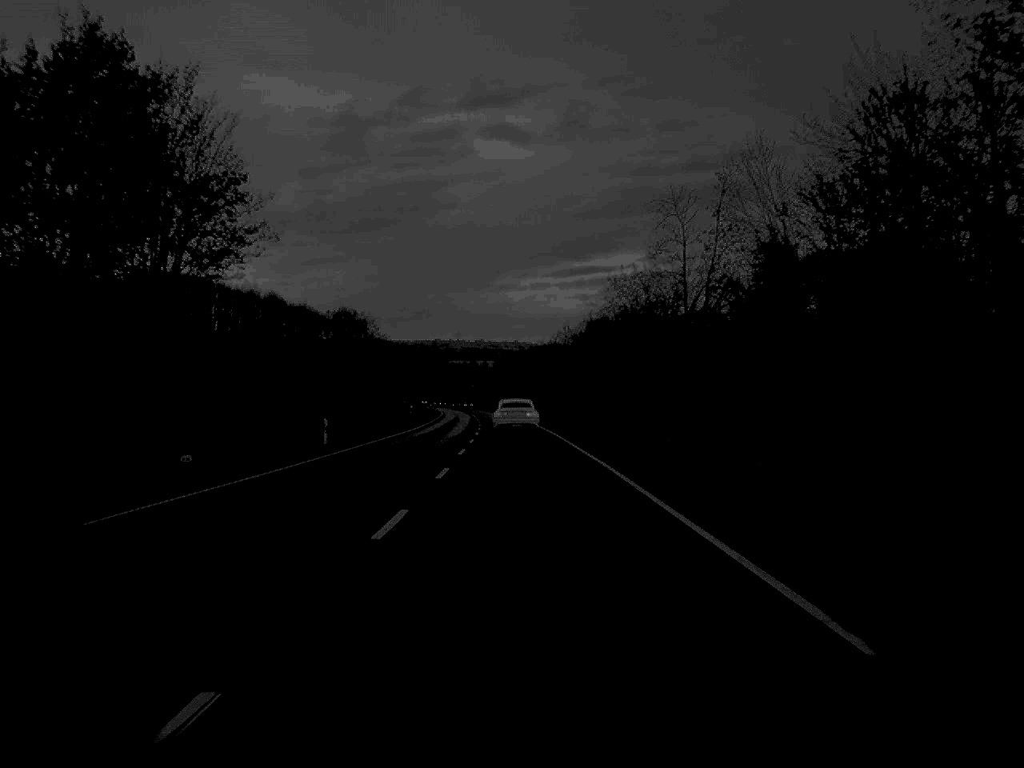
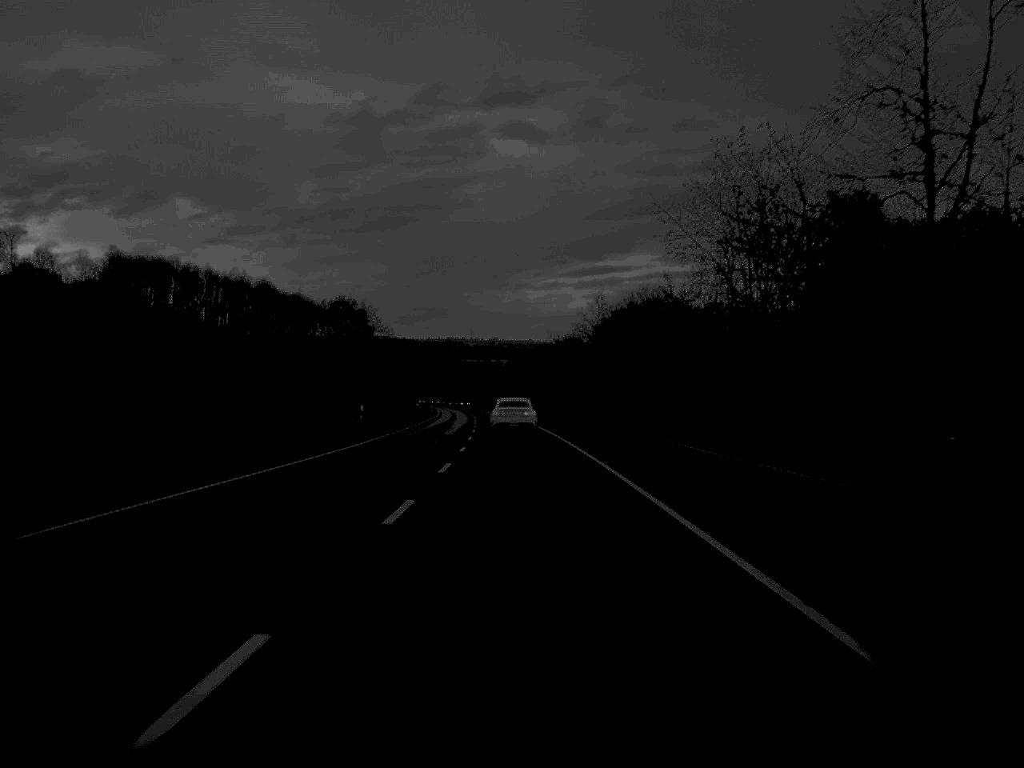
(-0.2, +34.2) m; -1°
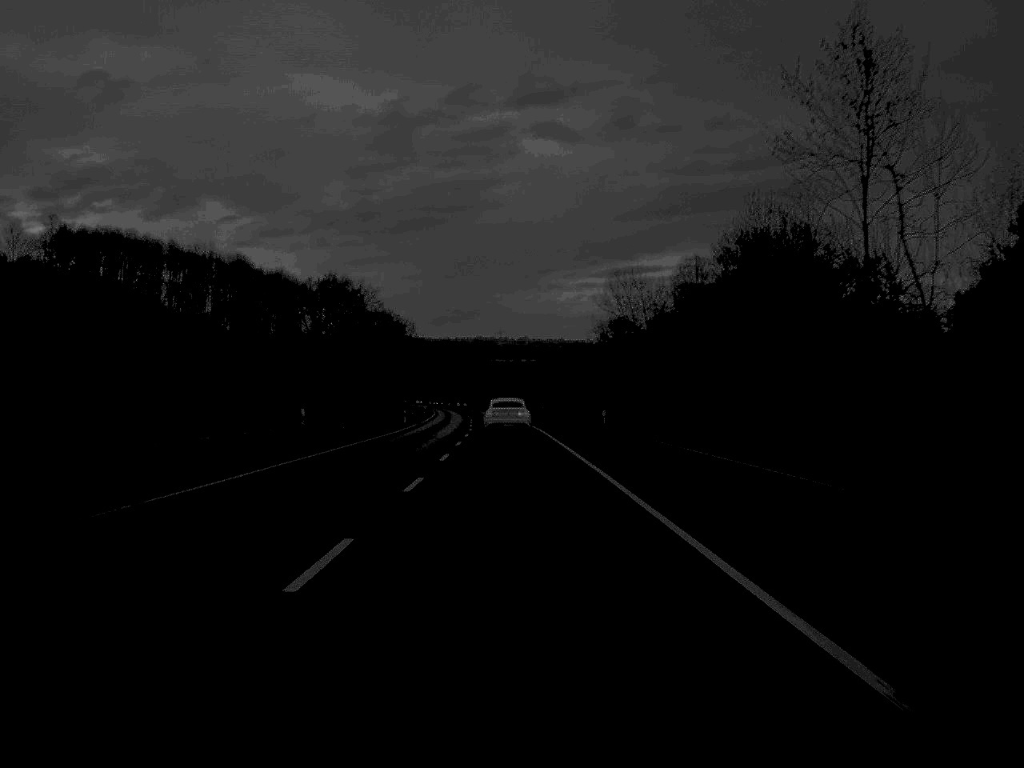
(-0.8, +66.2) m; -1°
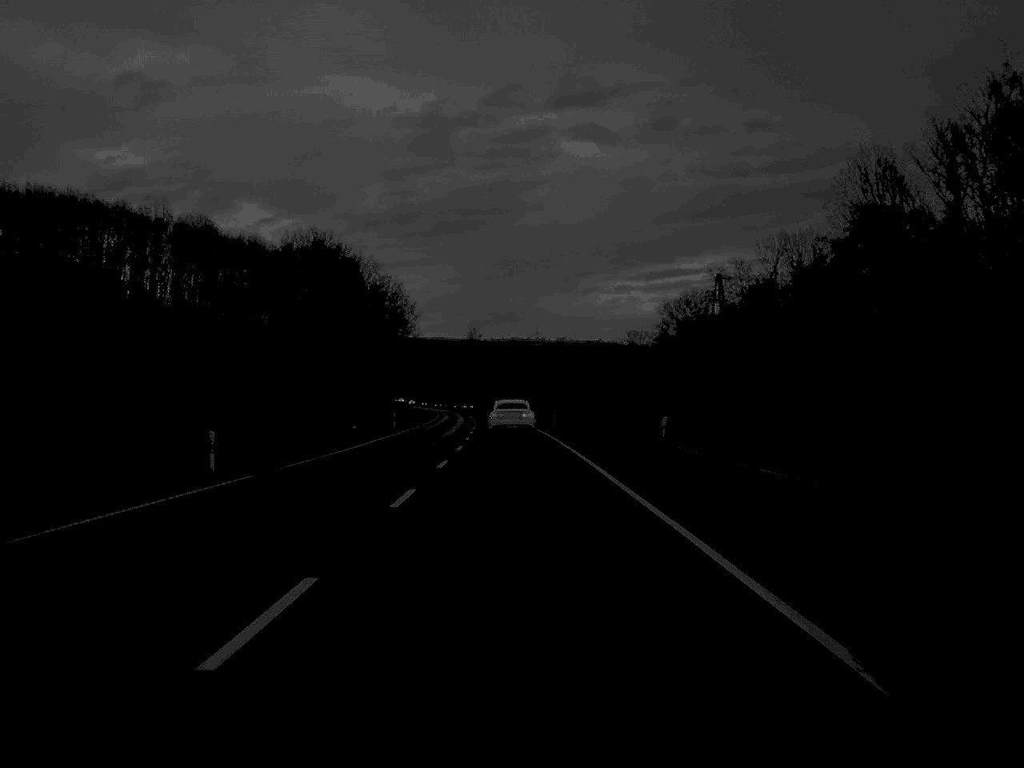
(-0.9, +63.2) m; -2°
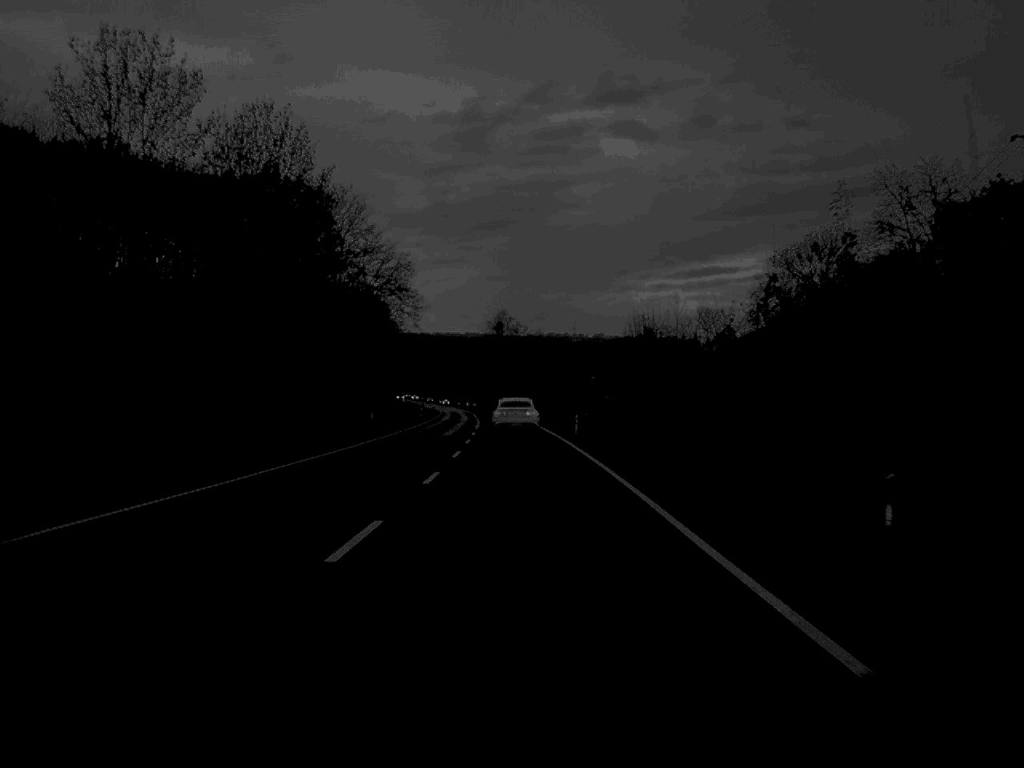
(-0.9, +66.9) m; -2°
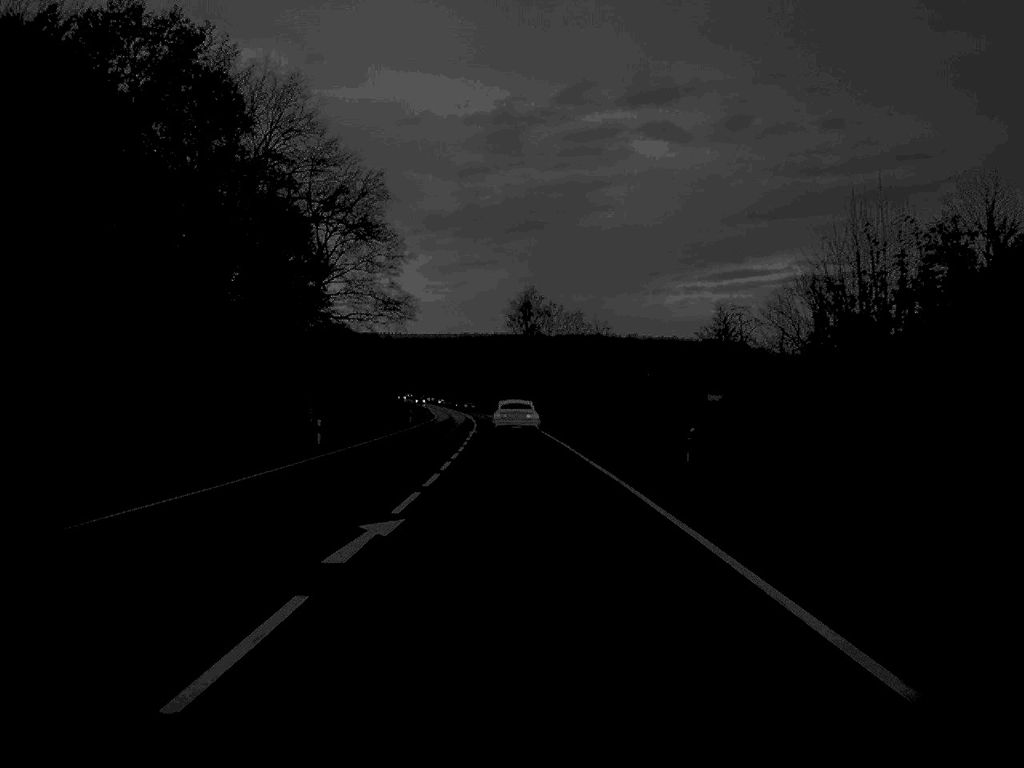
(-0.8, +66.2) m; -1°
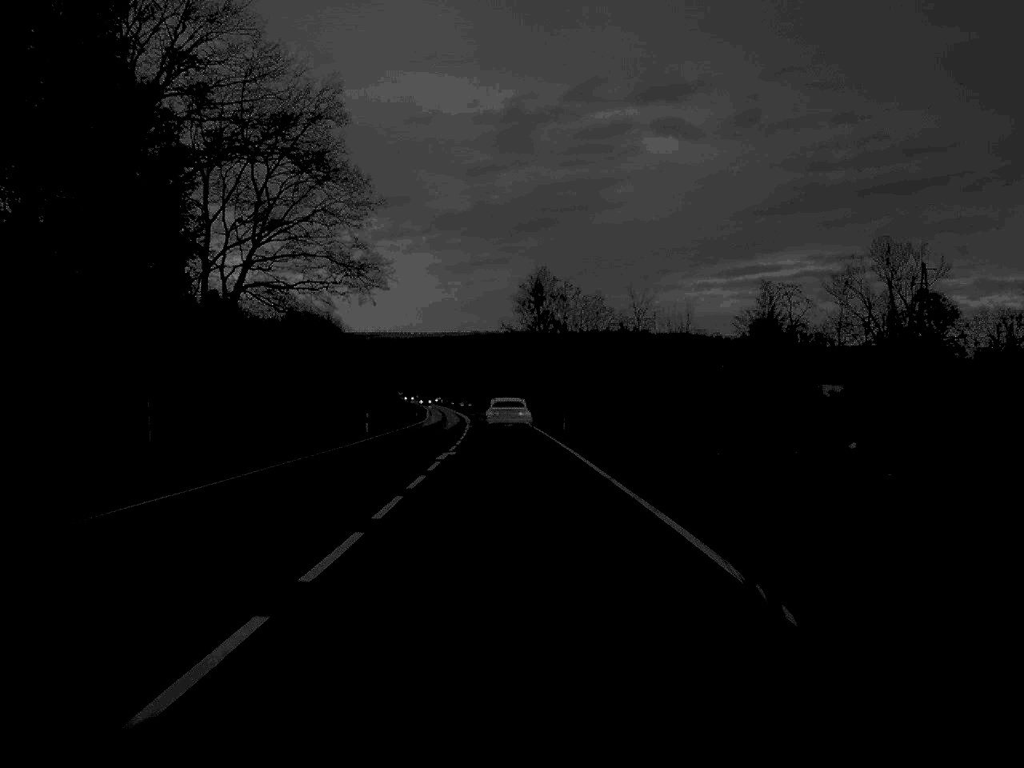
(-0.1, +31.2) m; -1°
